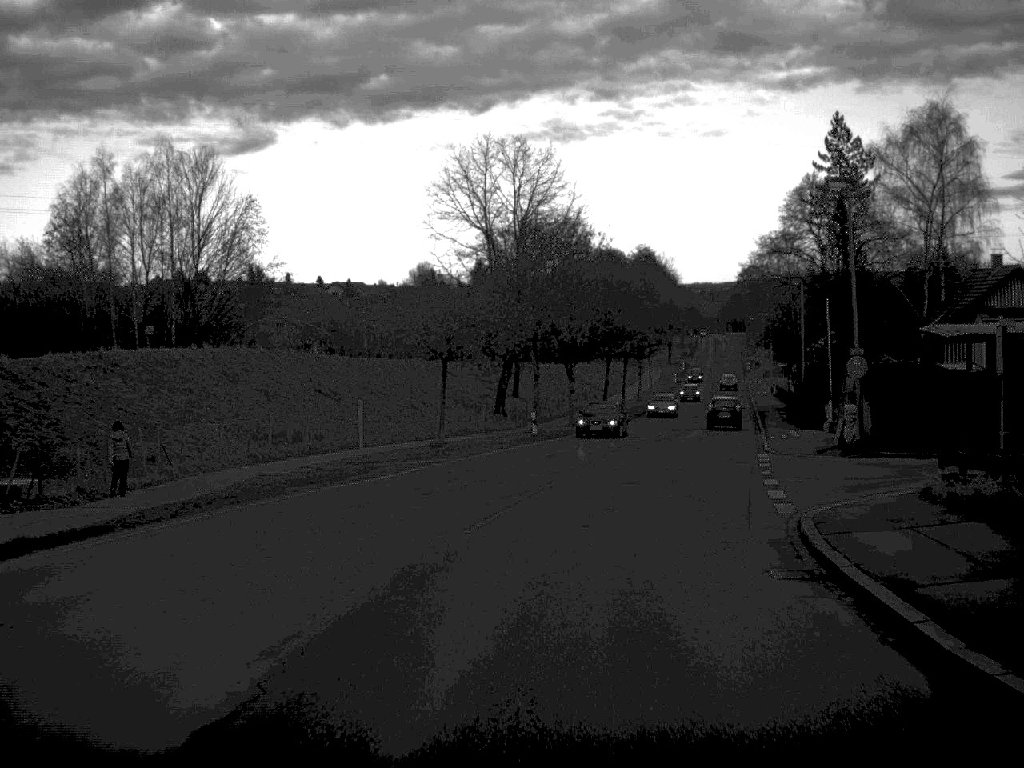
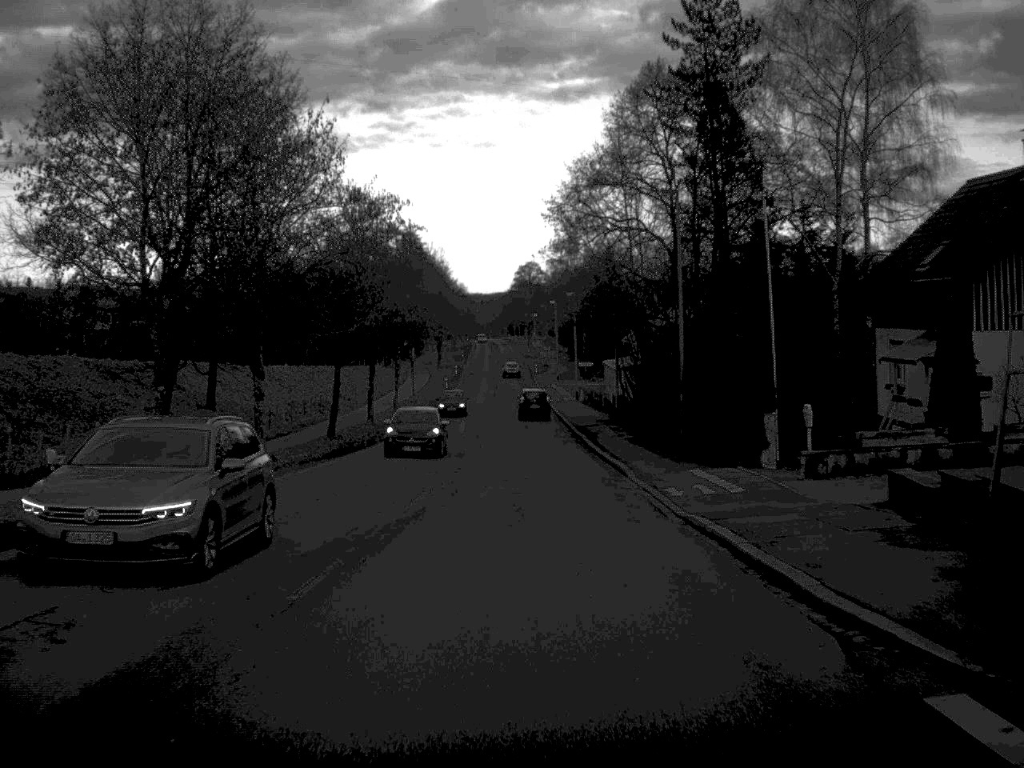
(+3.3, +31.2) m; +10°
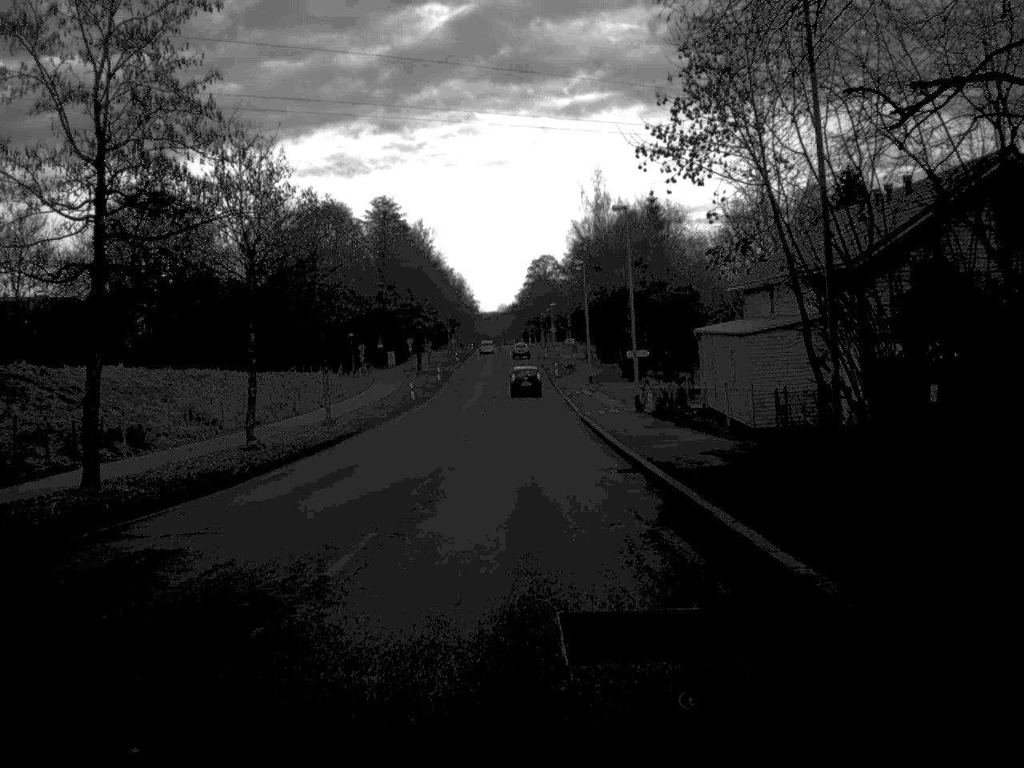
(0.0, +43.7) m; -1°
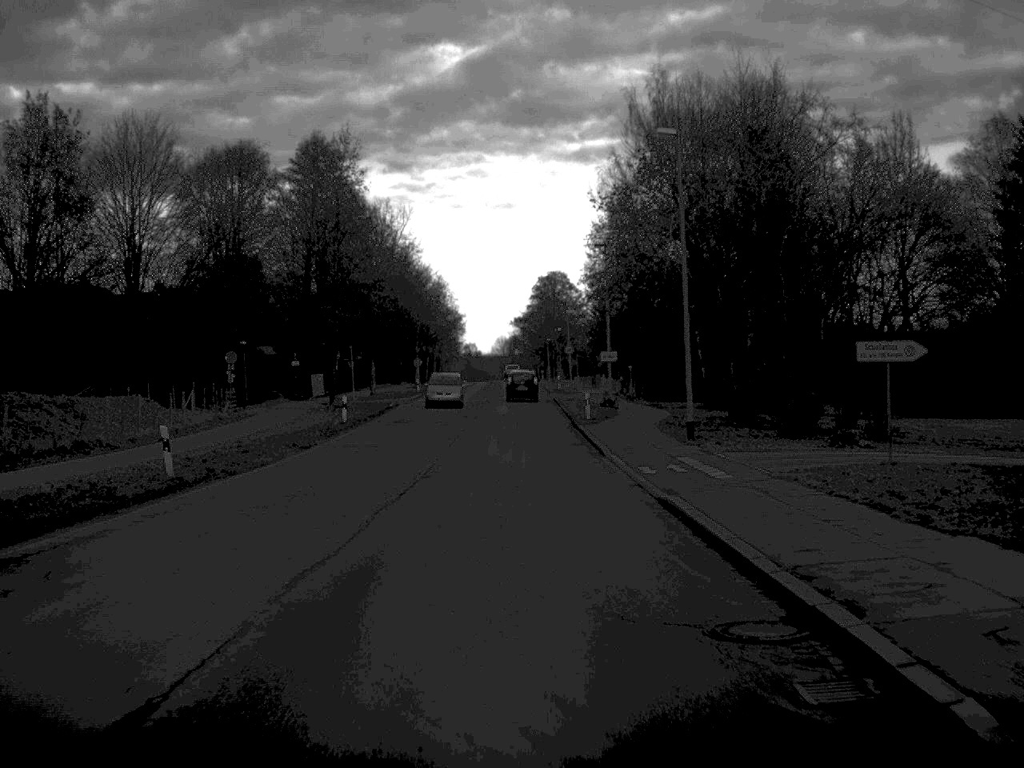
(0.0, +48.1) m; 0°
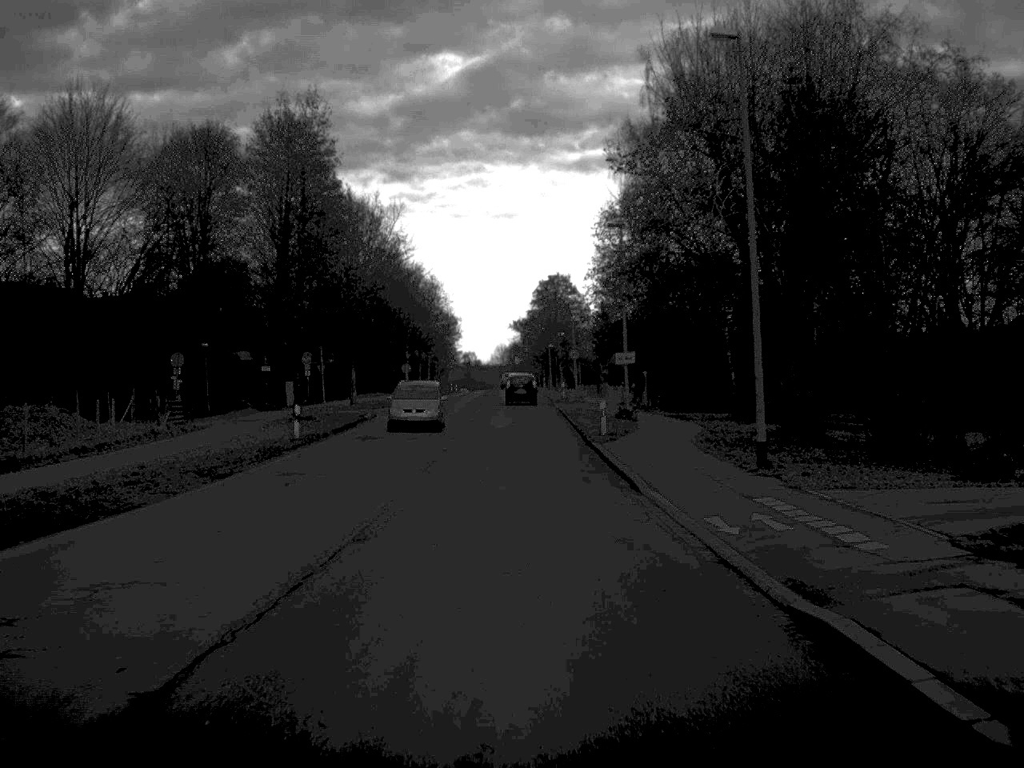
(0.0, +9.4) m; 0°
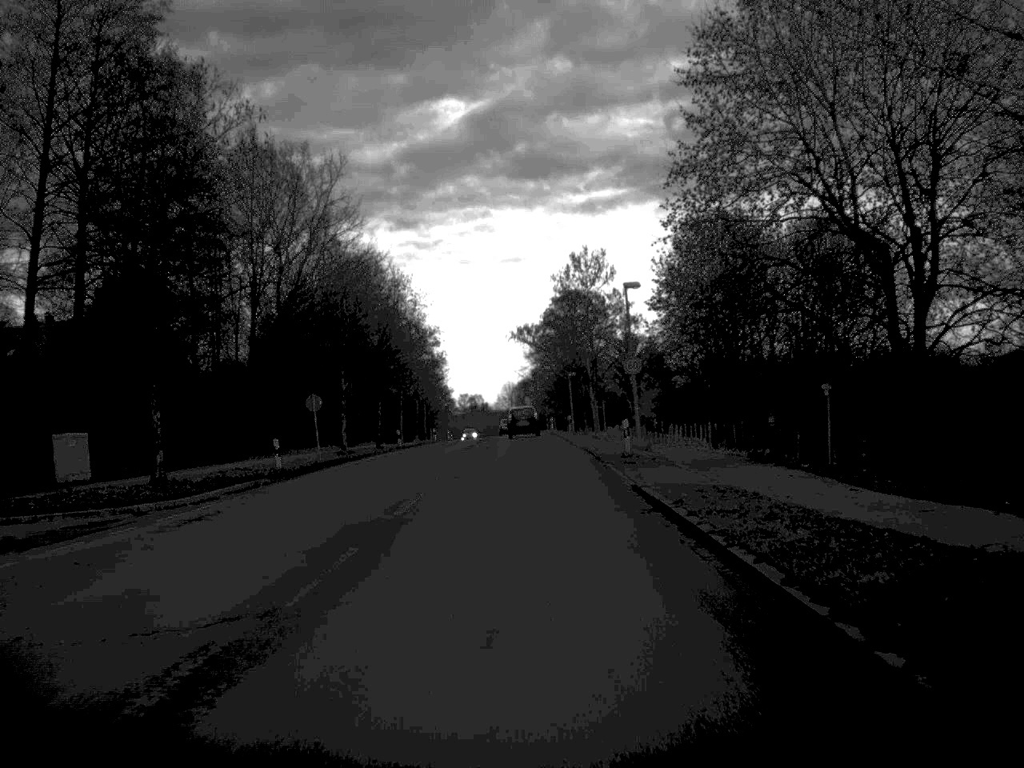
(-0.3, +39.9) m; -1°
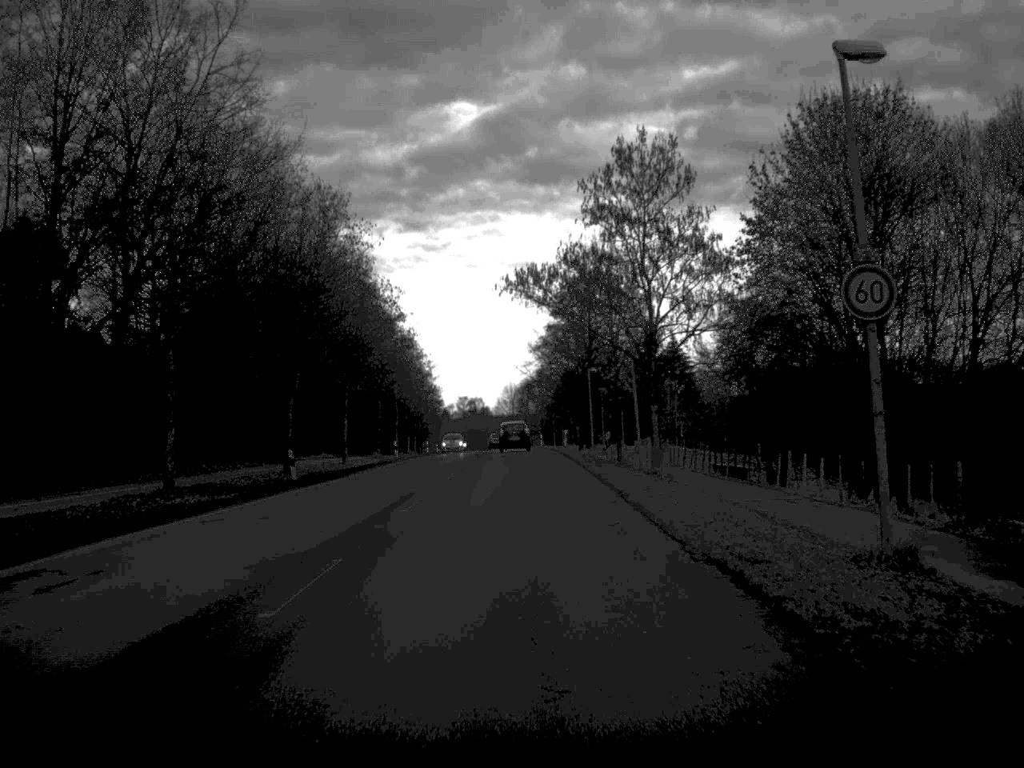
(0.0, +30.3) m; 0°
